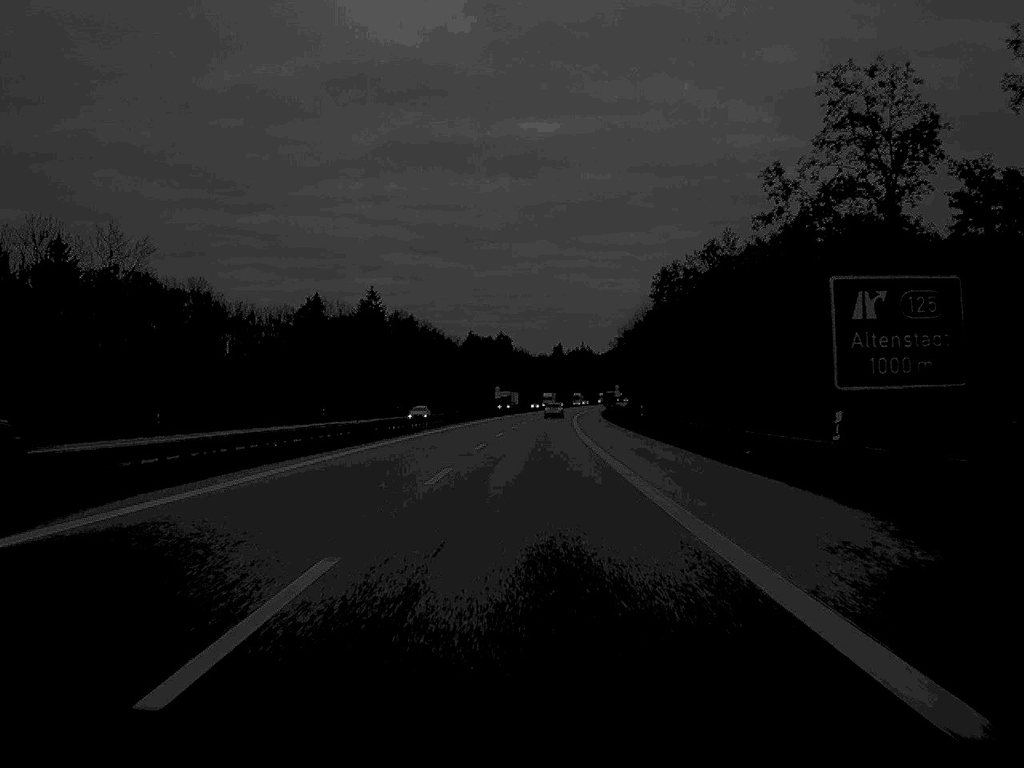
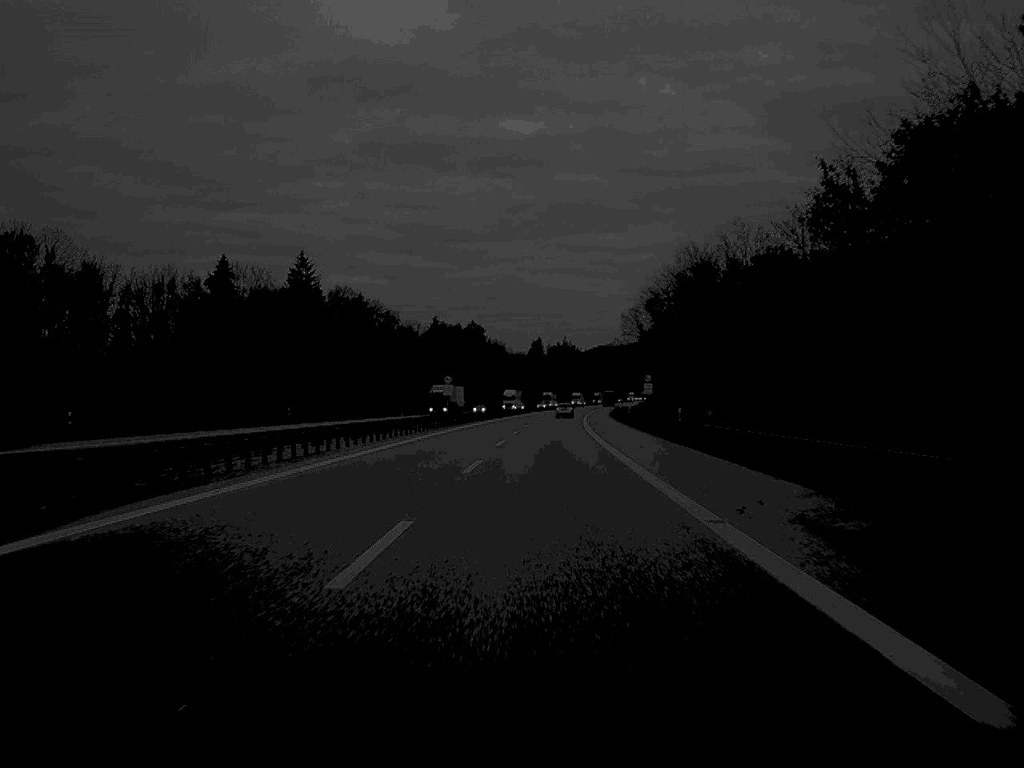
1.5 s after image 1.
(+0.6, +66.6) m; +1°
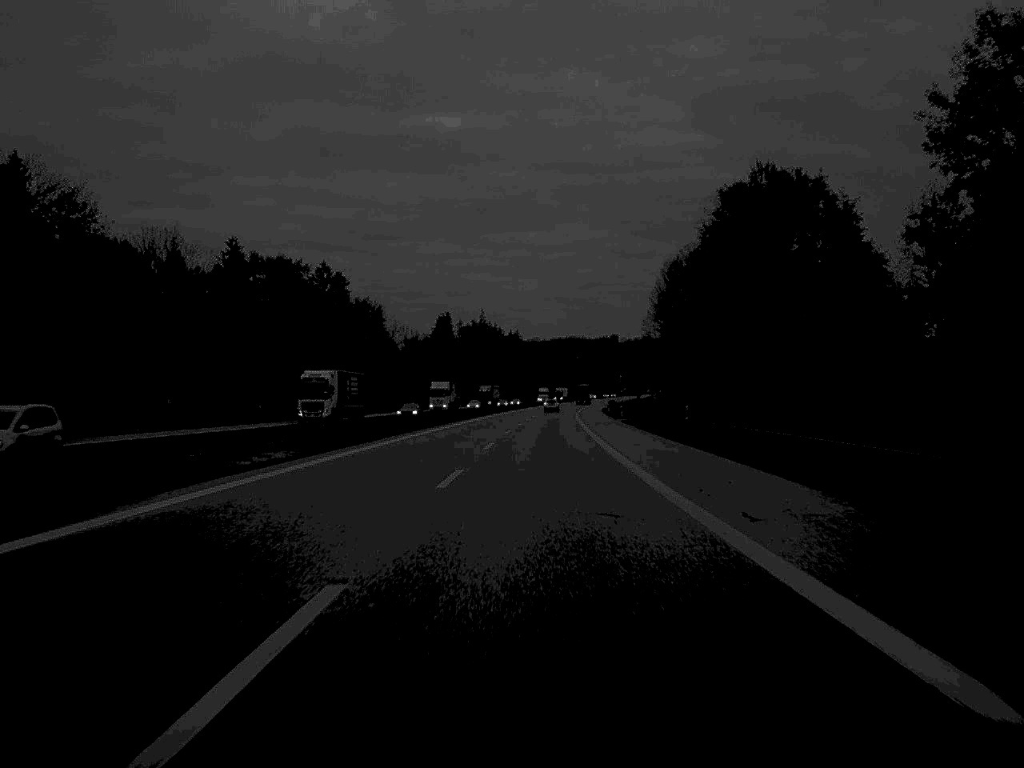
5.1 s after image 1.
(+5.8, +166.3) m; +4°
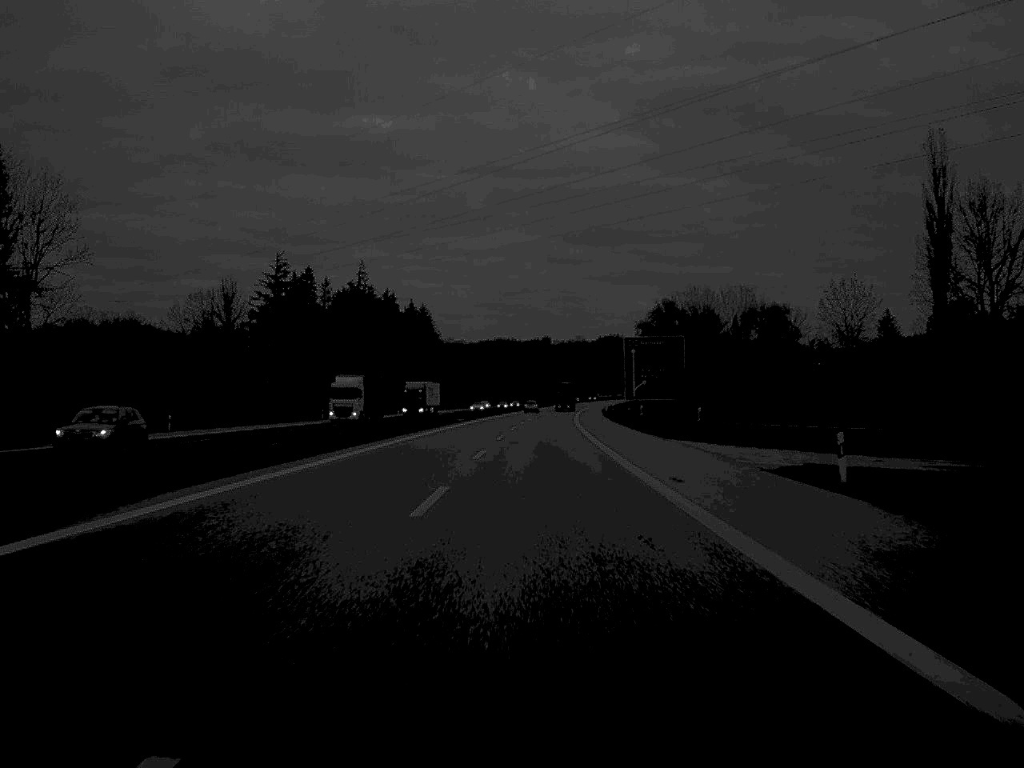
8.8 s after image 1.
(+4.7, +166.3) m; +3°
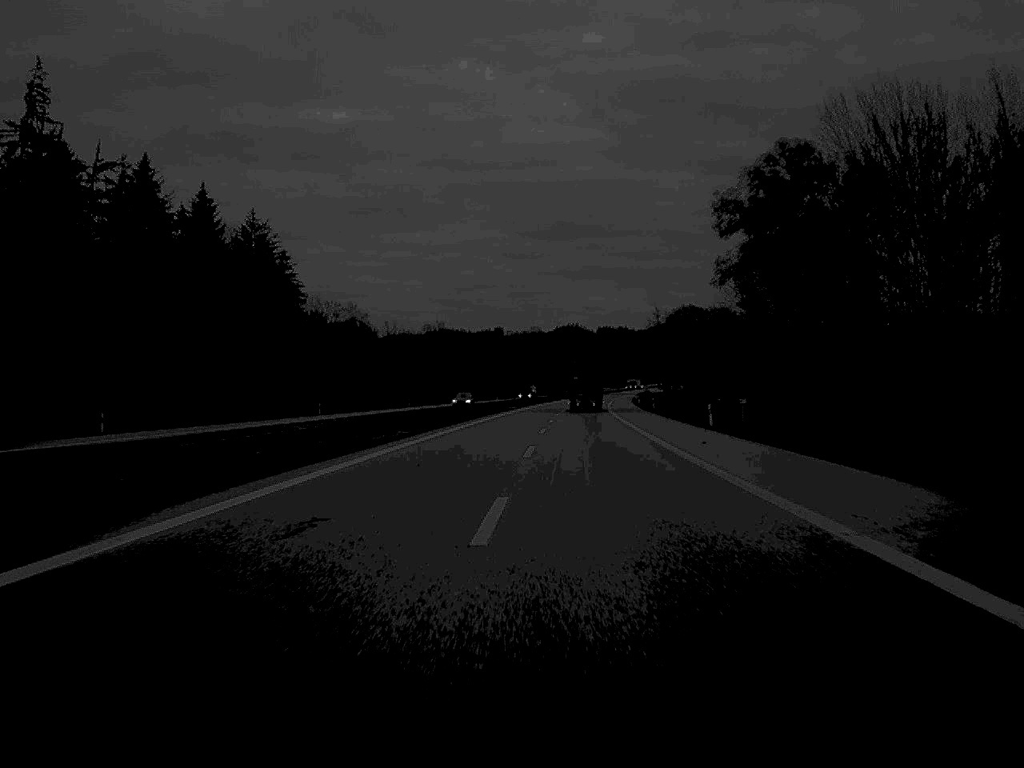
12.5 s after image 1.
(+3.6, +164.7) m; +2°
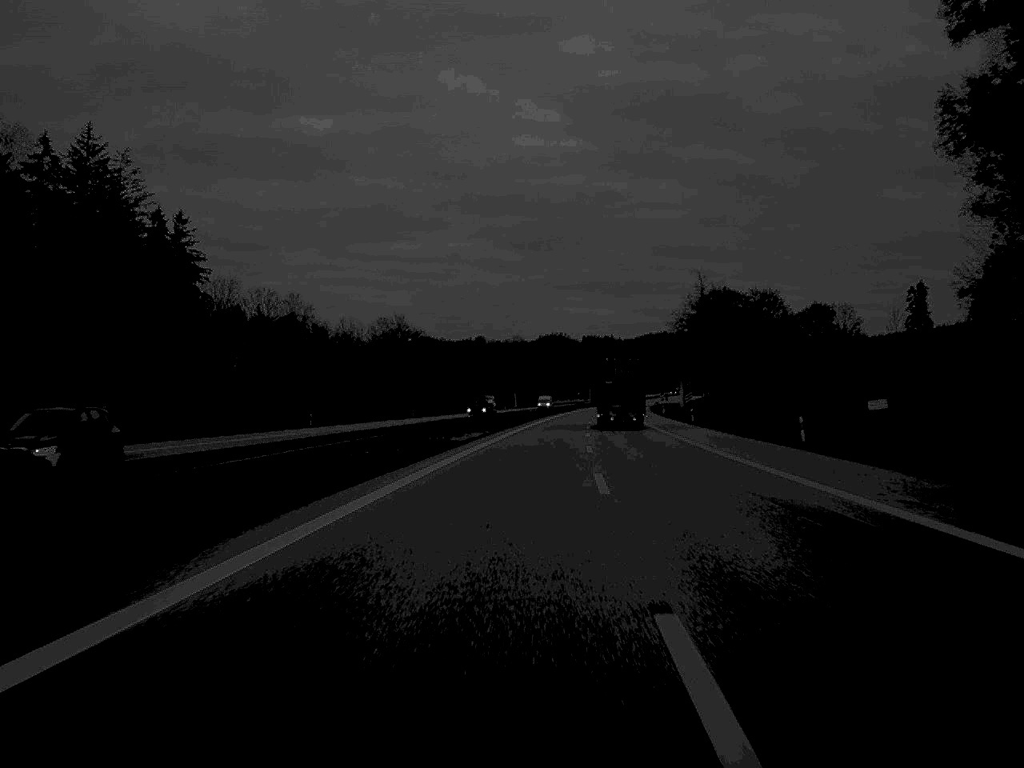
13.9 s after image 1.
(+0.3, +62.5) m; +1°
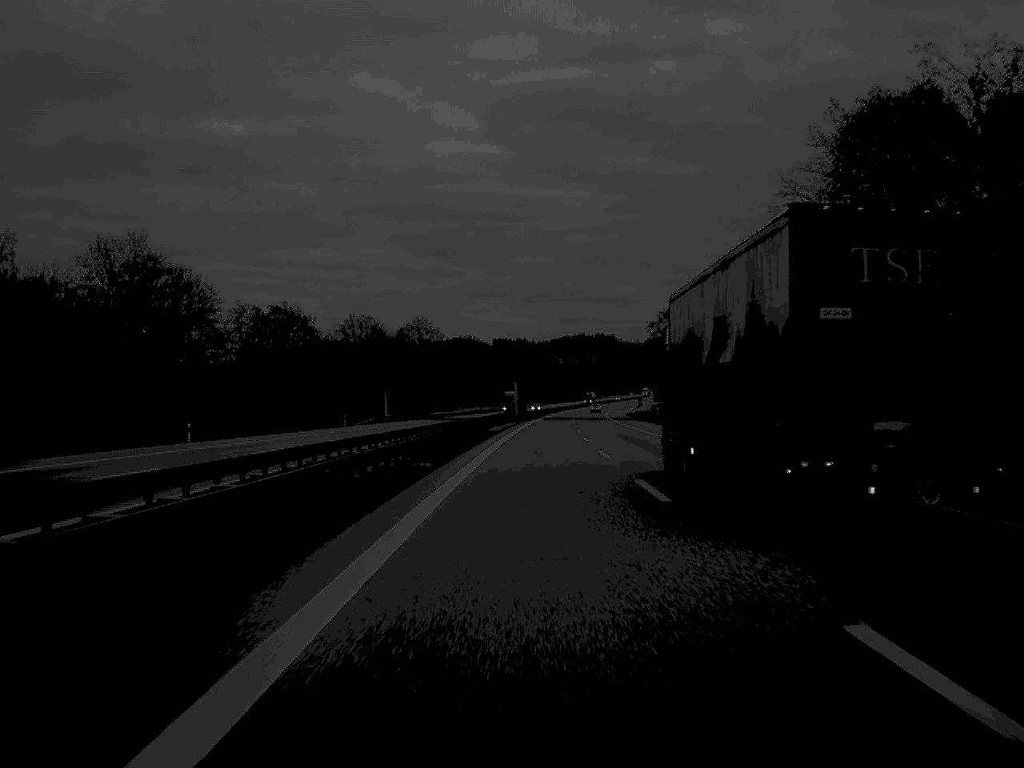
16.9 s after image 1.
(+4.5, +127.1) m; +4°
